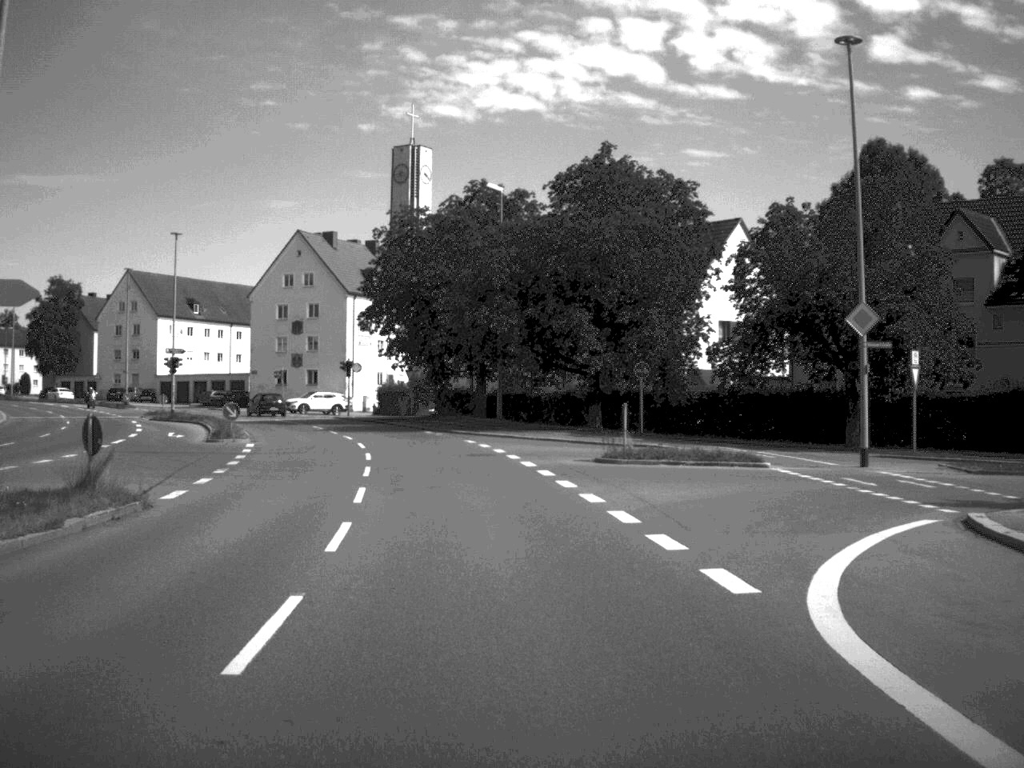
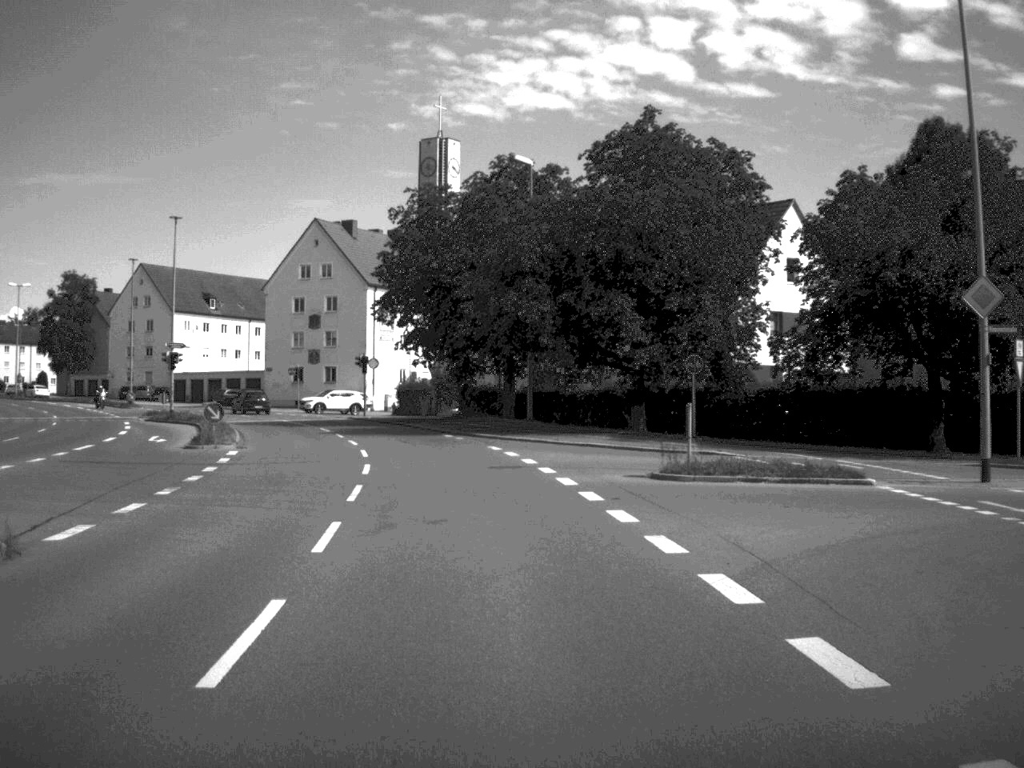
(-0.1, +6.3) m; -1°
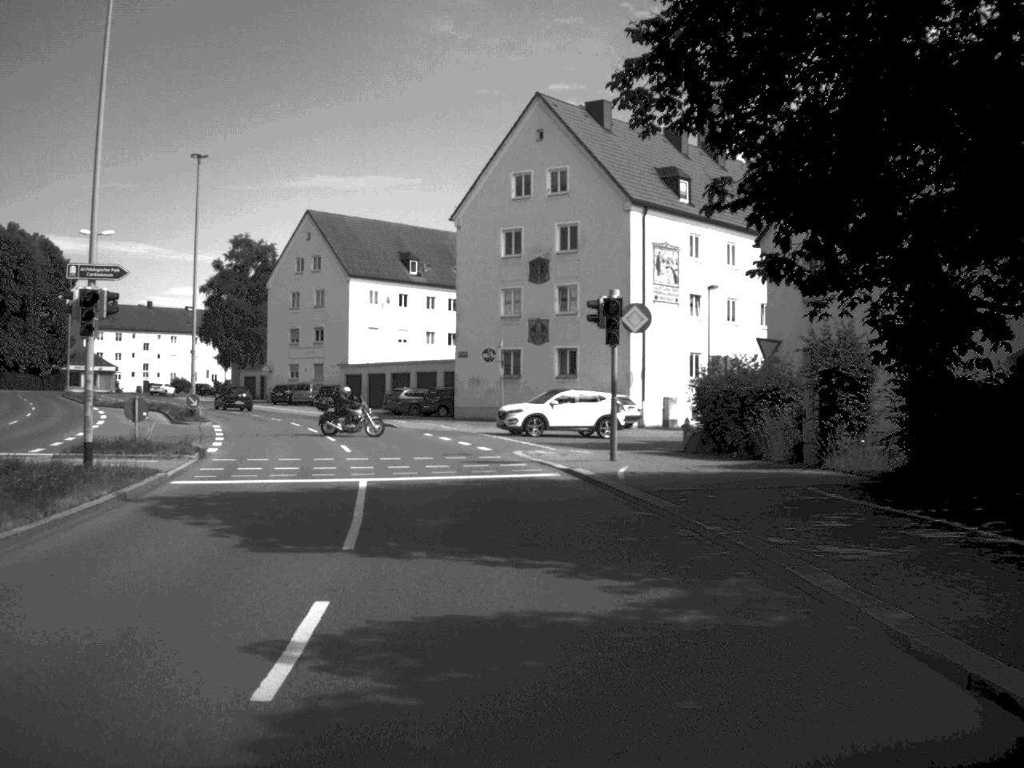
(-4.5, +41.5) m; -13°
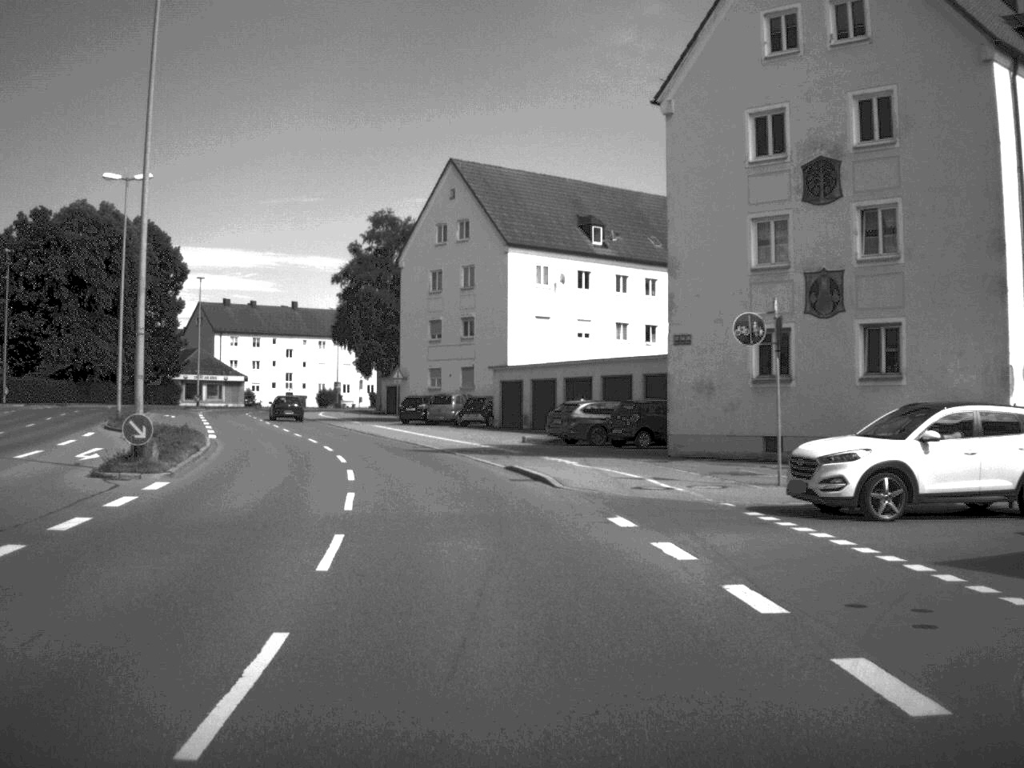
(-1.8, +25.6) m; -9°
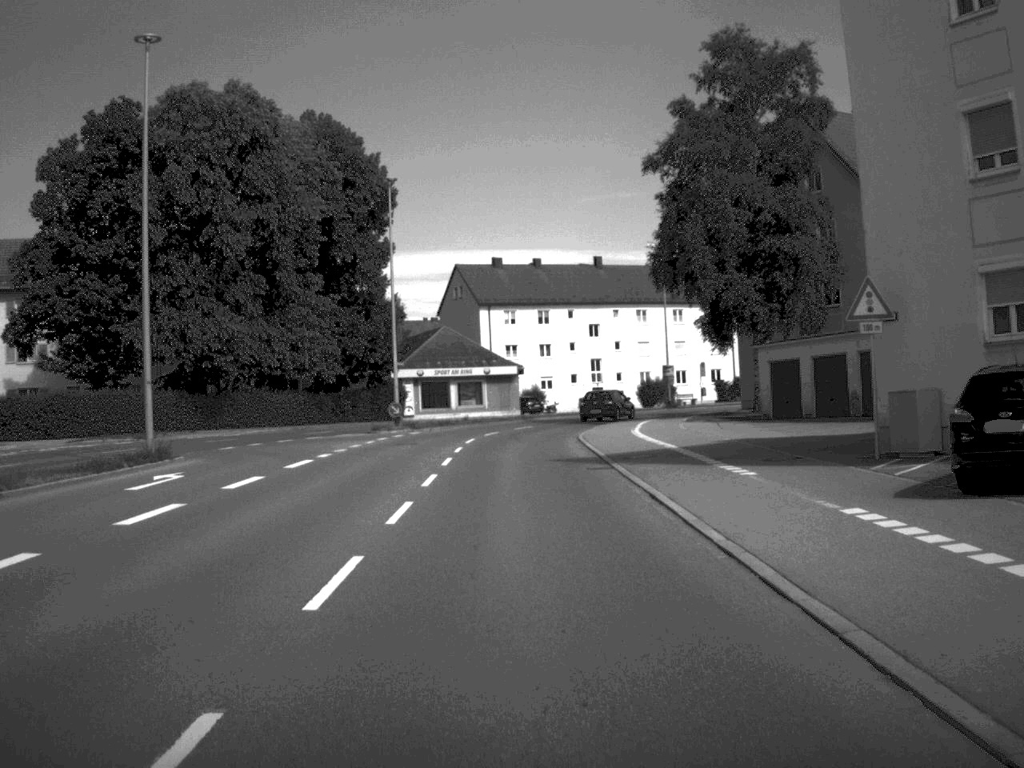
(-7.3, +49.5) m; -15°
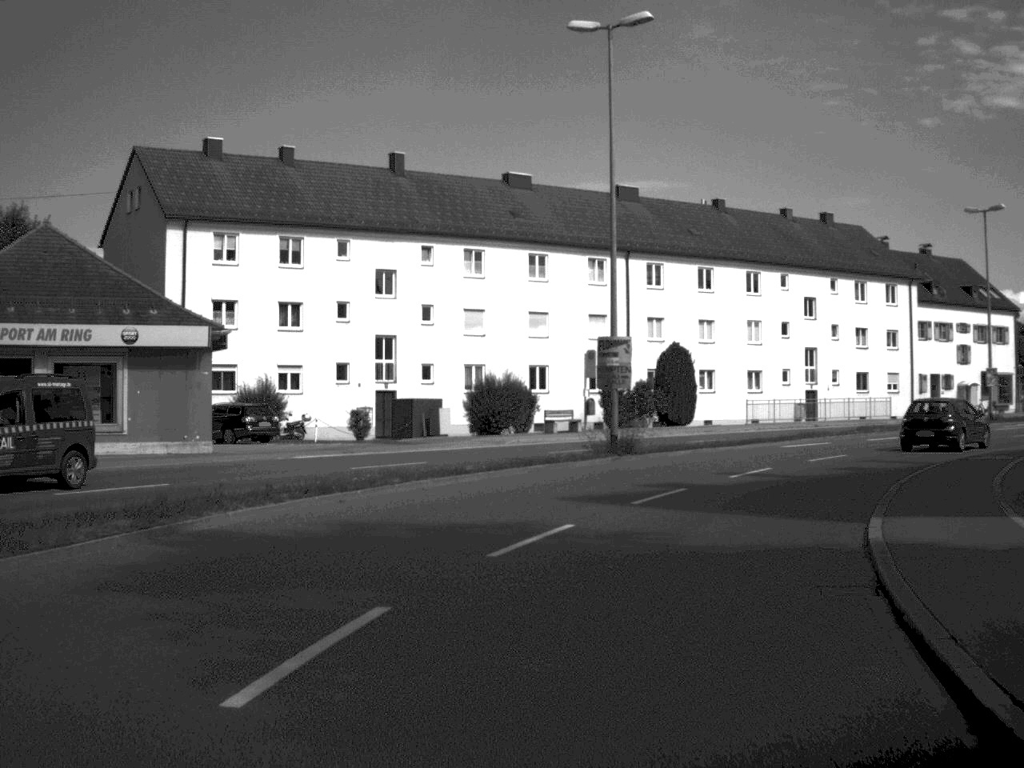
(+1.1, +50.2) m; +11°
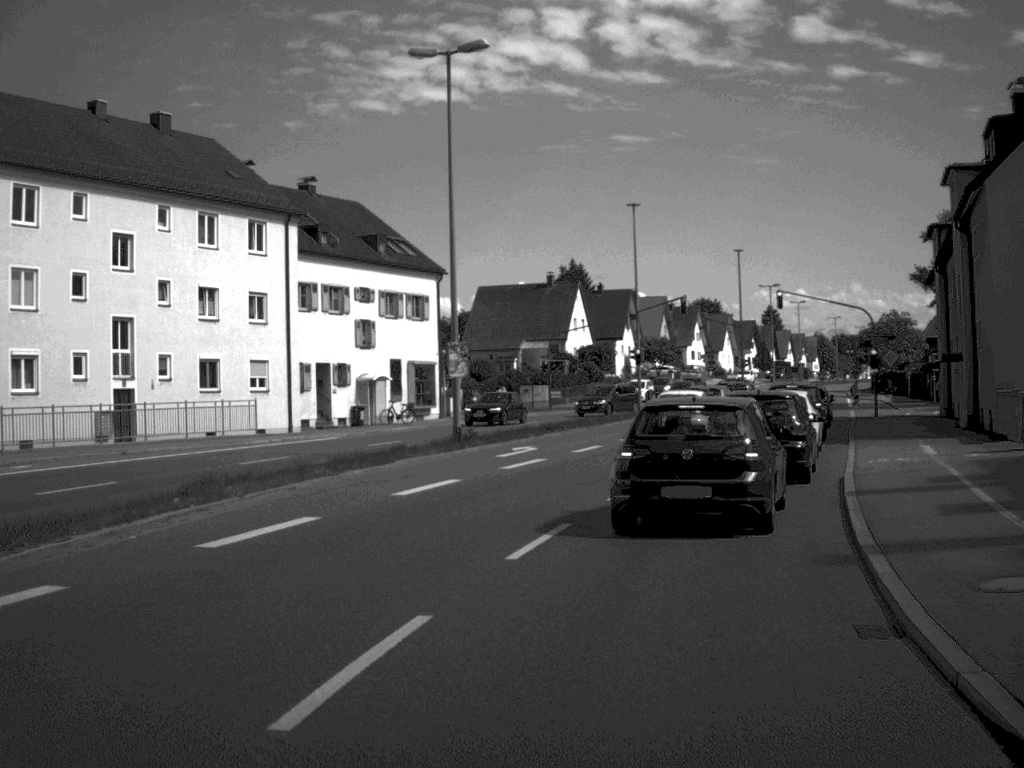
(+7.1, +28.2) m; +28°
